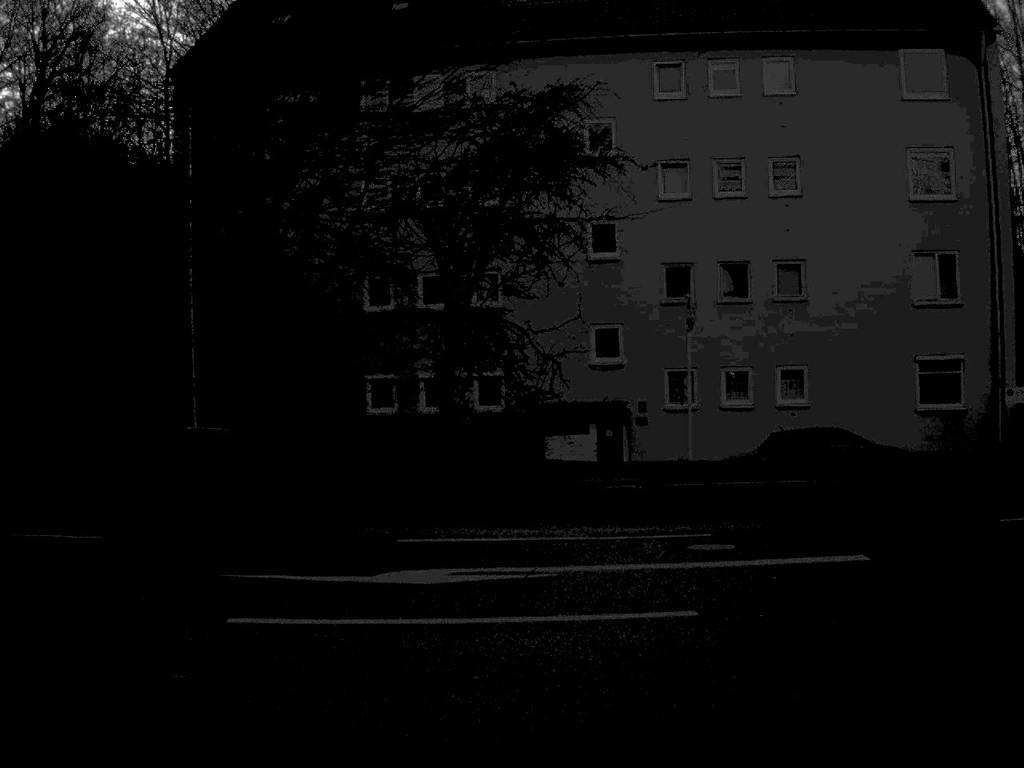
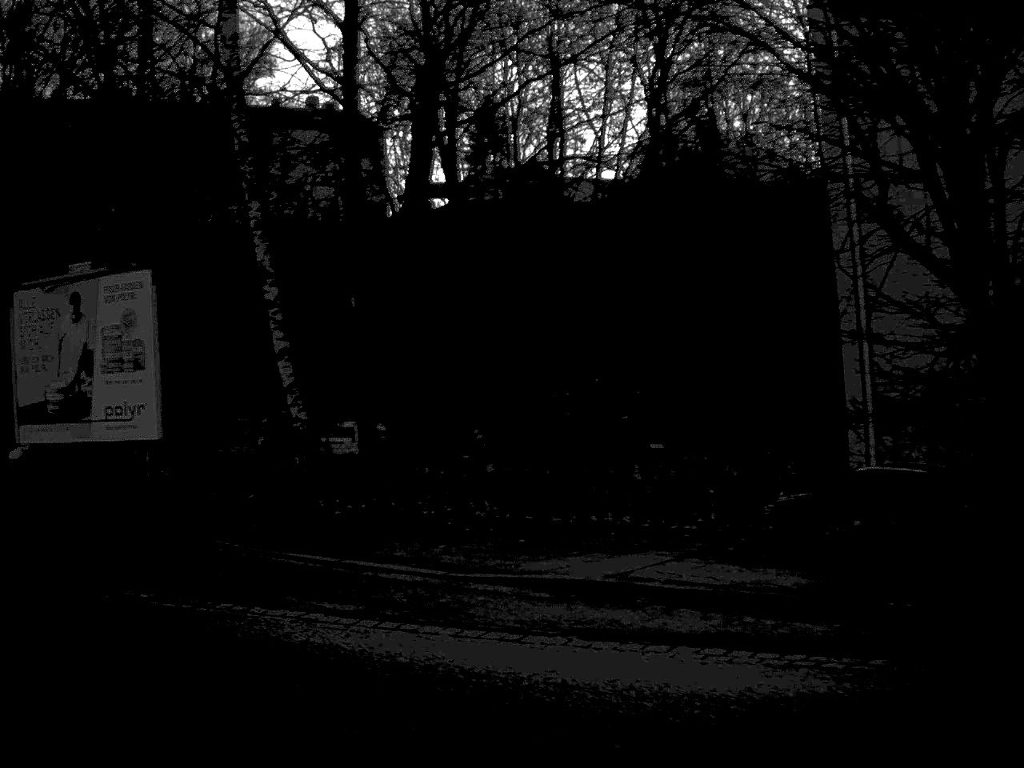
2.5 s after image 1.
(-1.9, +9.9) m; -31°
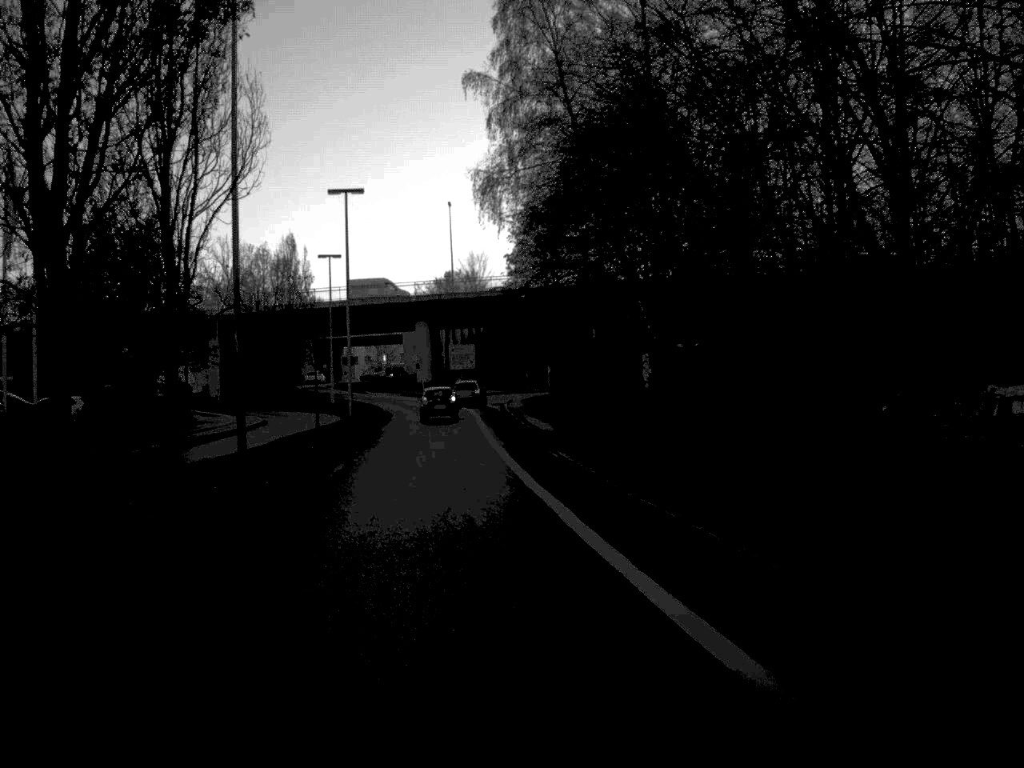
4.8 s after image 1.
(-6.4, +10.7) m; -54°
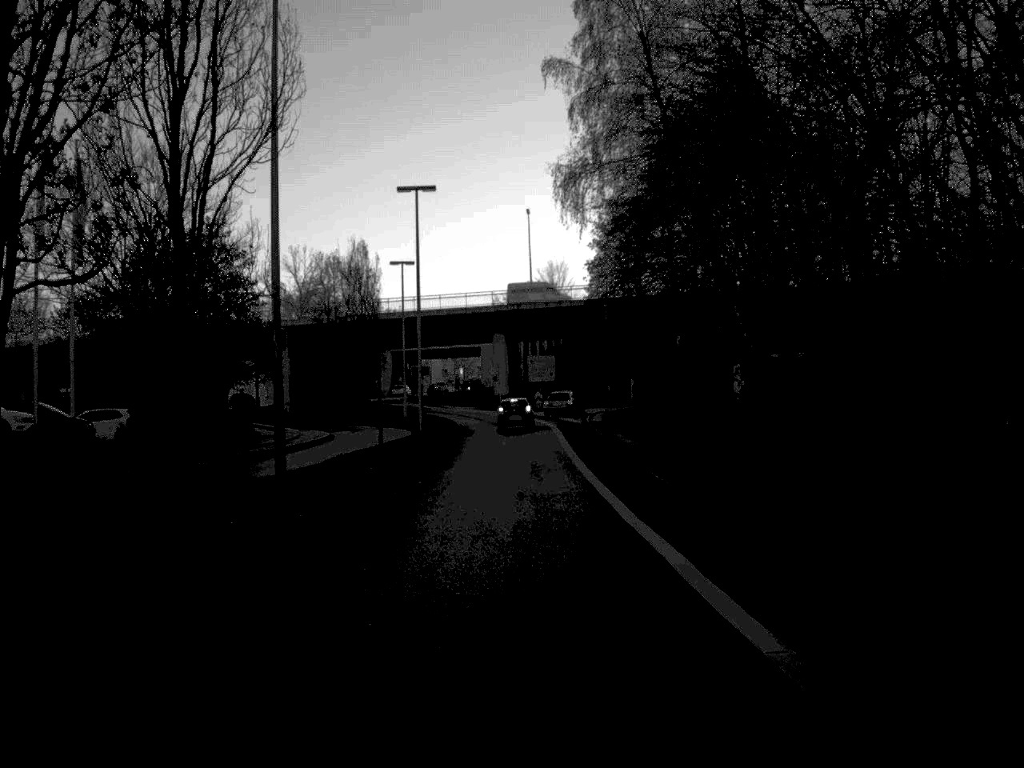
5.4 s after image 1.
(-0.1, +4.2) m; -3°
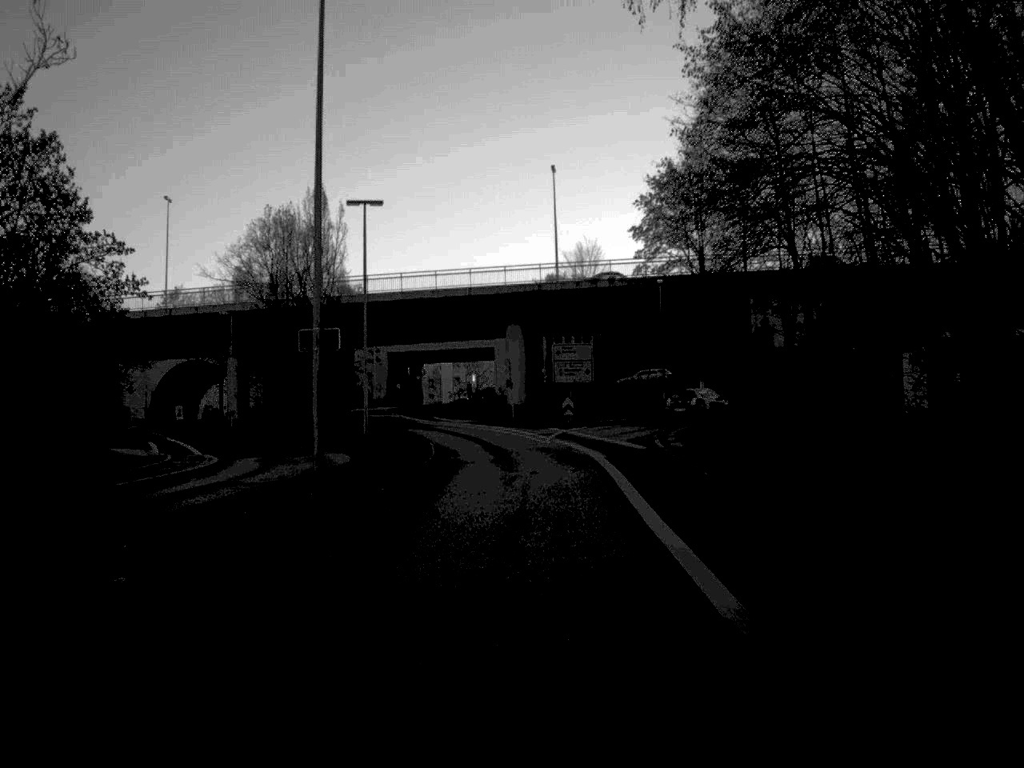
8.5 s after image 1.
(0.0, +27.8) m; -1°
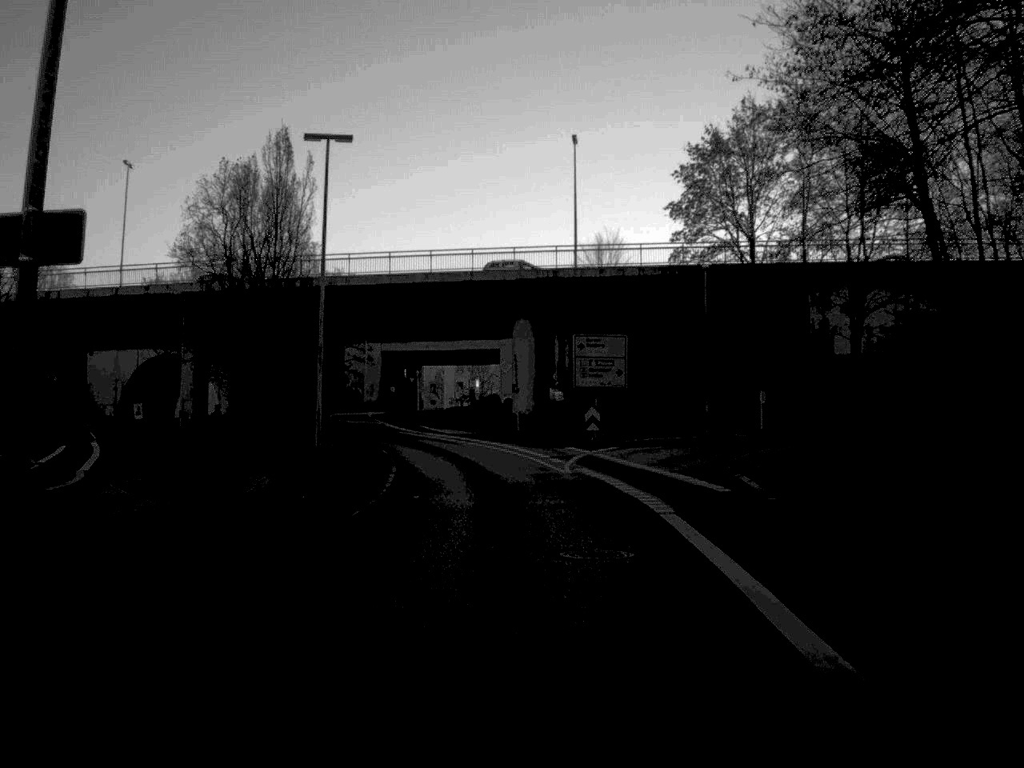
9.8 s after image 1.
(0.0, +14.2) m; 0°
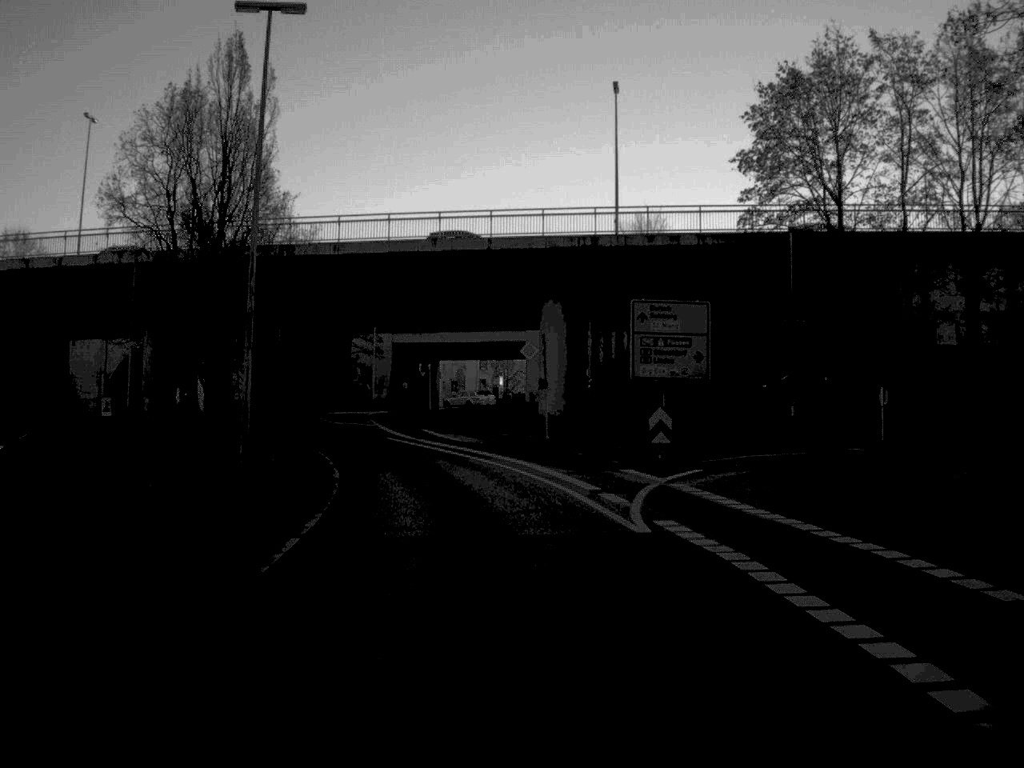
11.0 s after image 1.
(-0.1, +13.7) m; -1°
